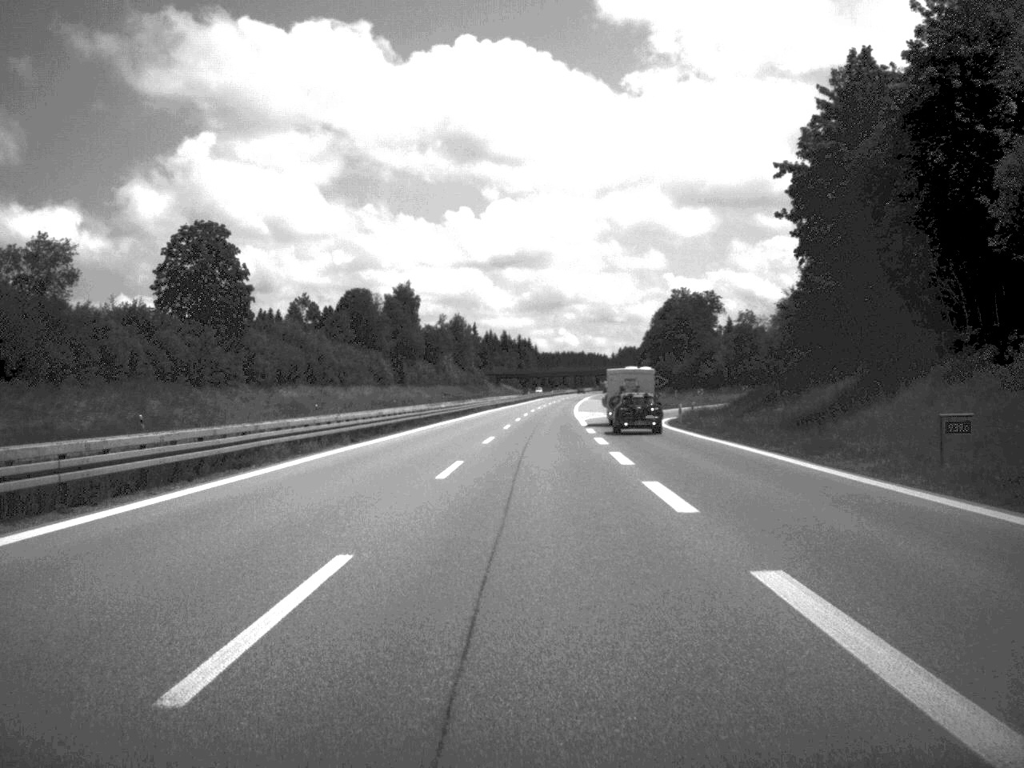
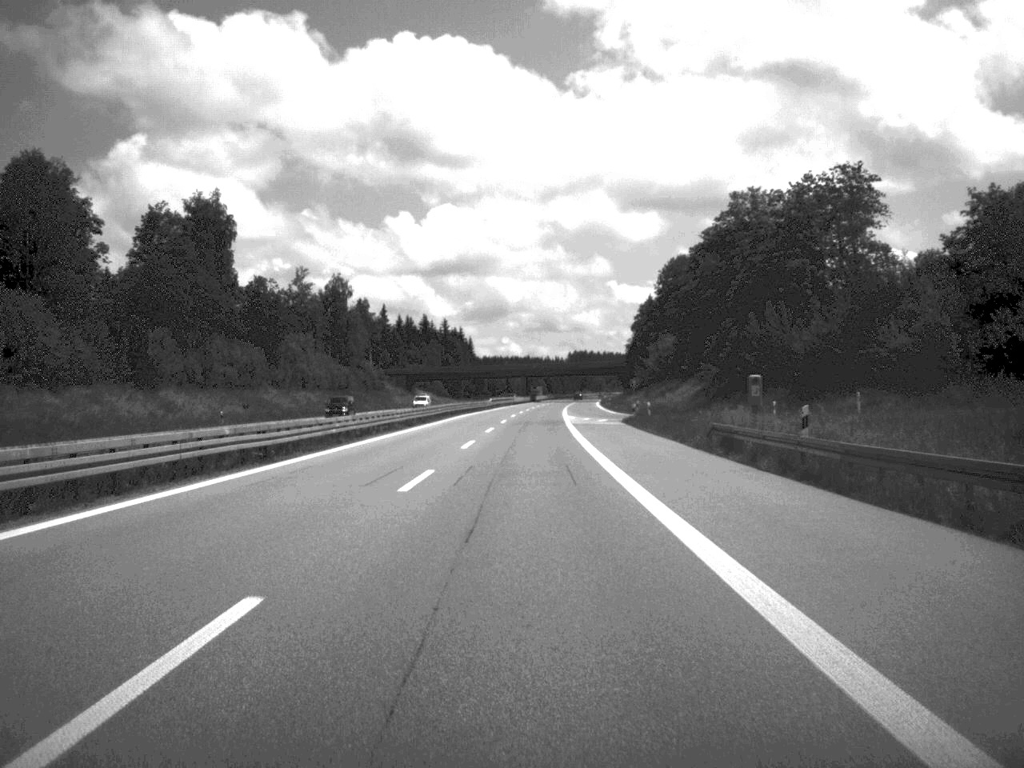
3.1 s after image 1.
(+2.9, +126.2) m; +2°
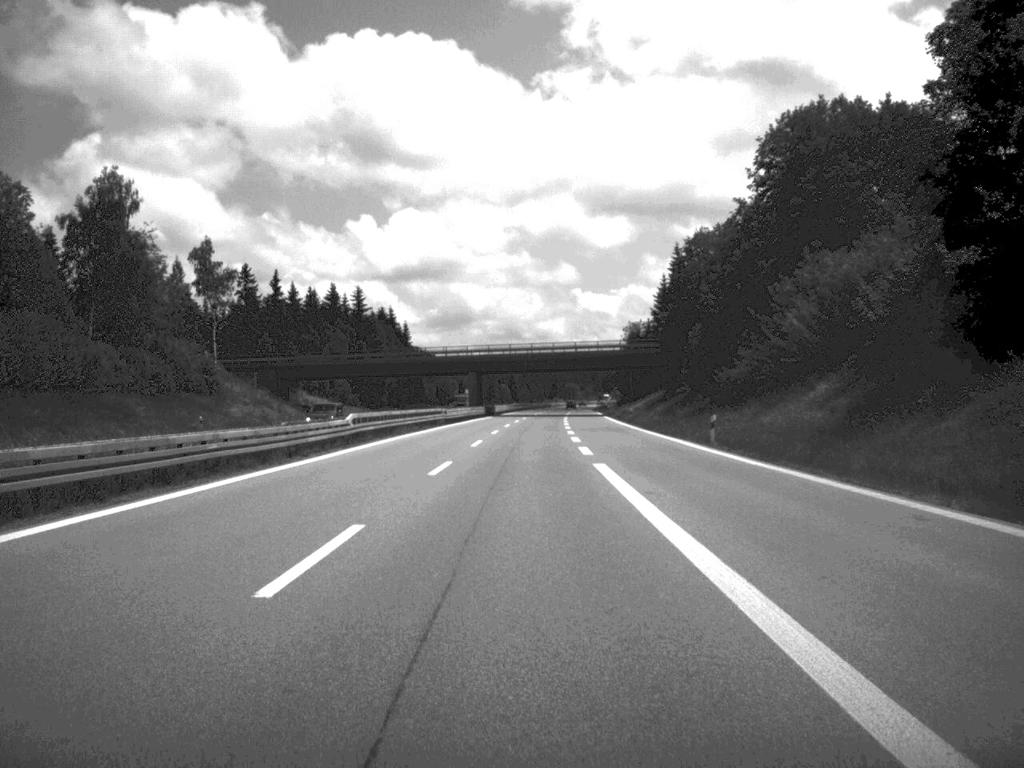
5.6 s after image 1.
(+1.1, +99.8) m; +1°
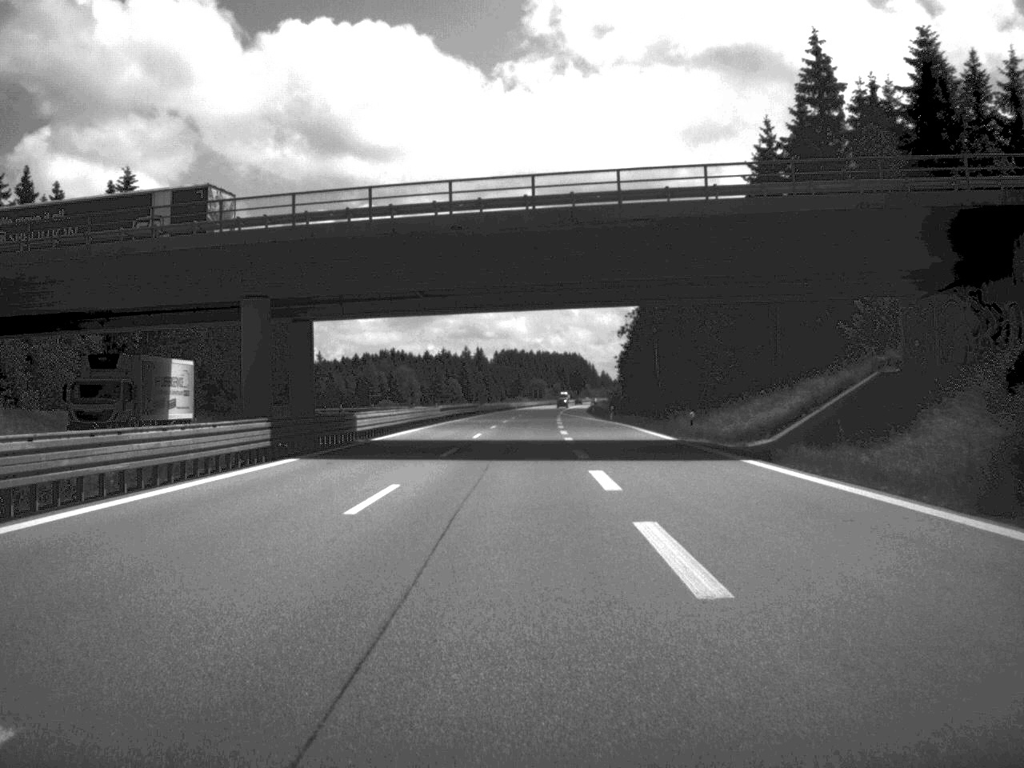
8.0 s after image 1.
(+1.5, +98.9) m; +2°
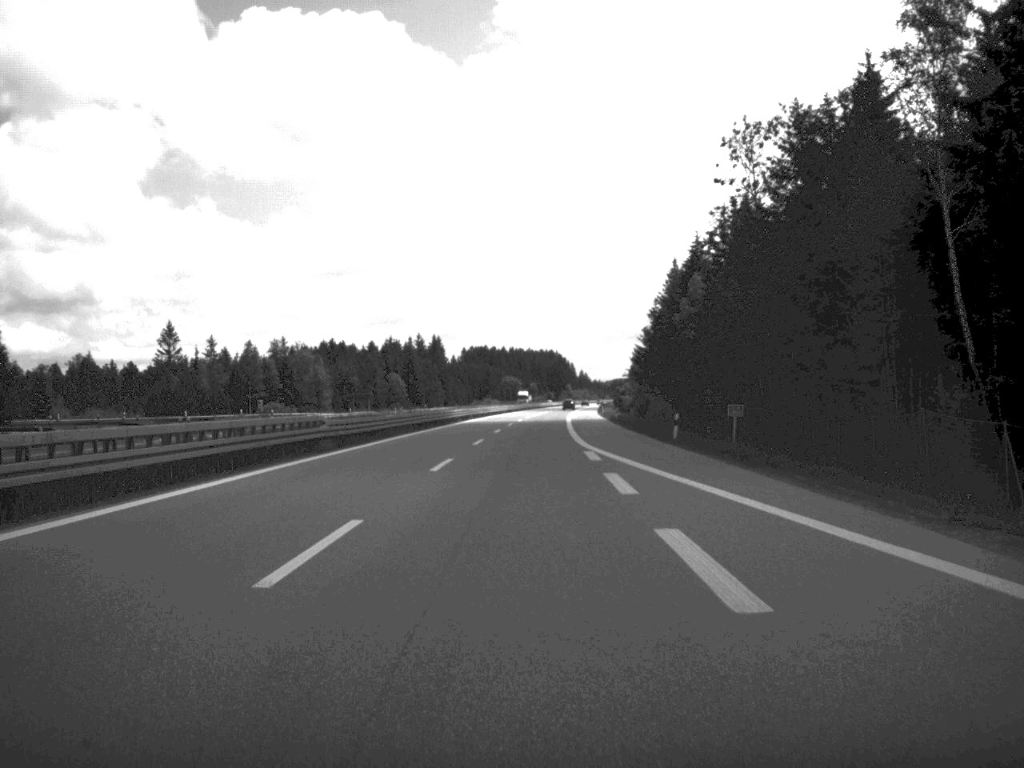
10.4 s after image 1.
(+0.7, +95.1) m; +1°
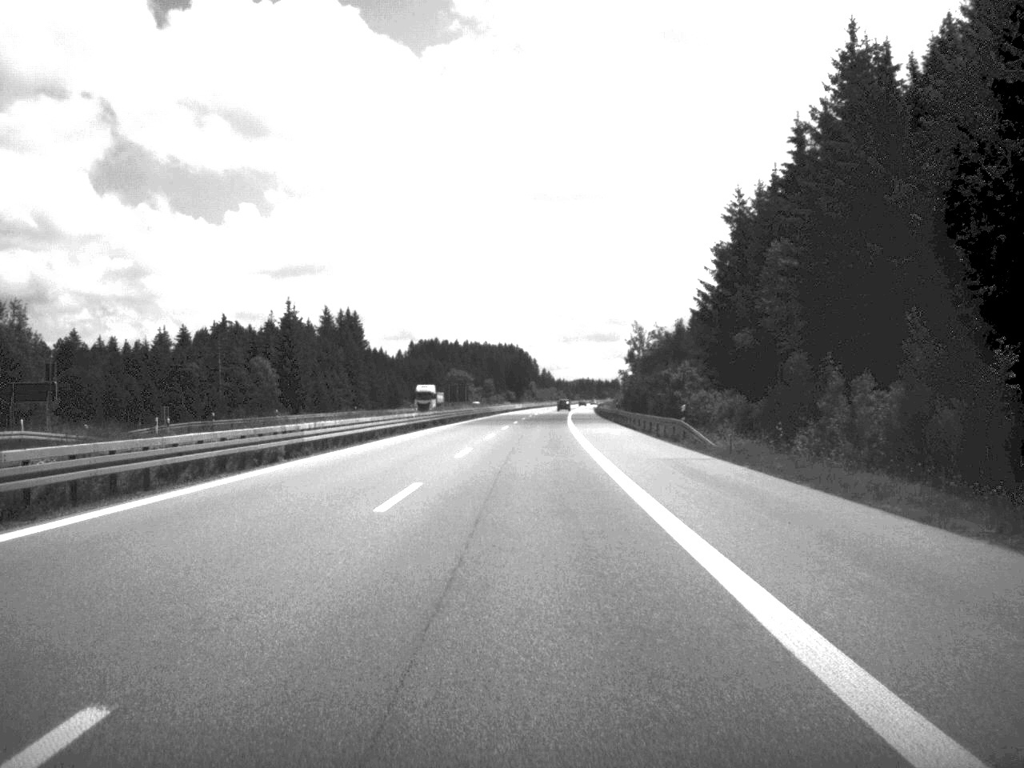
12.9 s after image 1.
(+1.4, +98.9) m; +2°
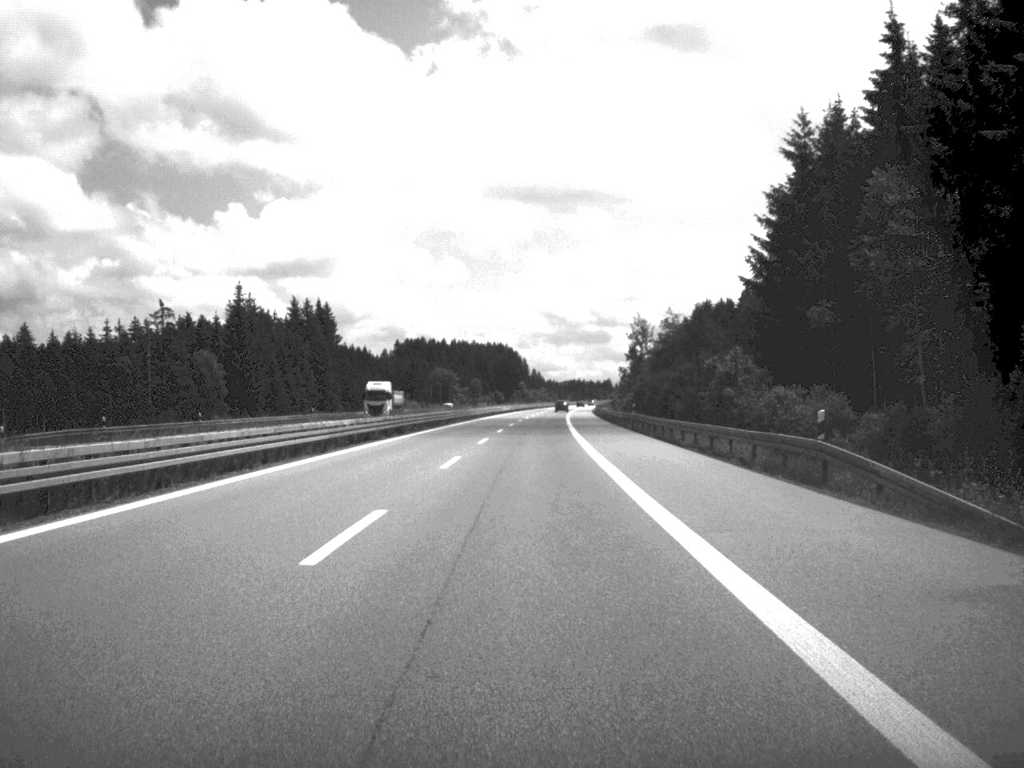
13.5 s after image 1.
(+0.1, +23.4) m; 0°
